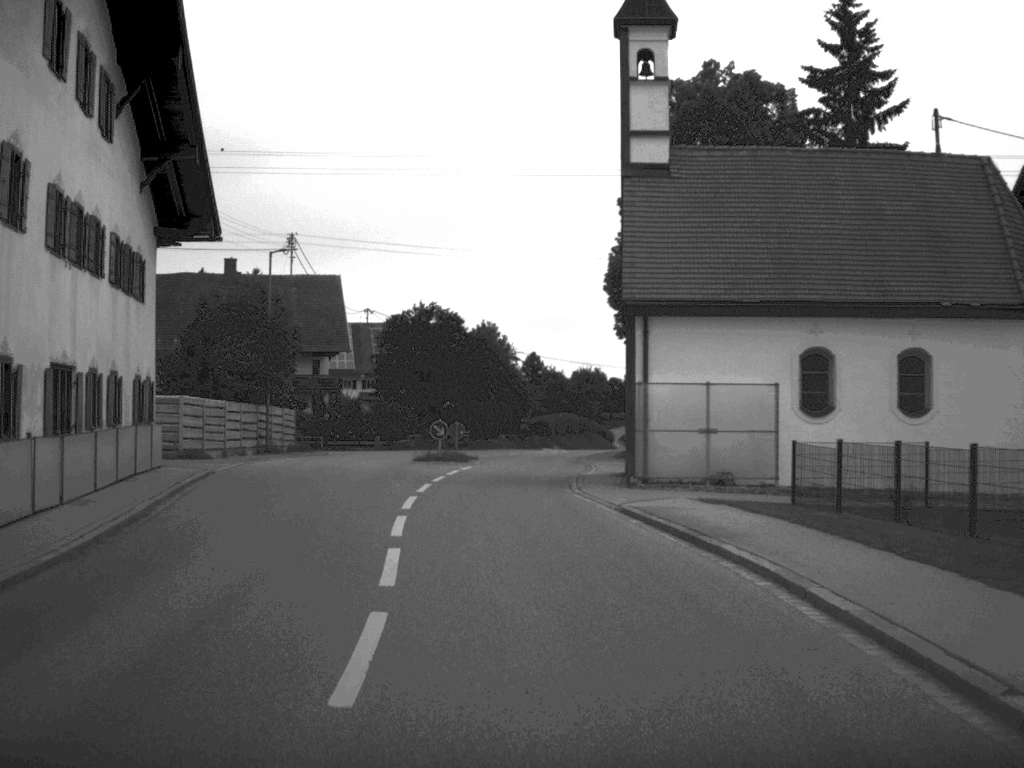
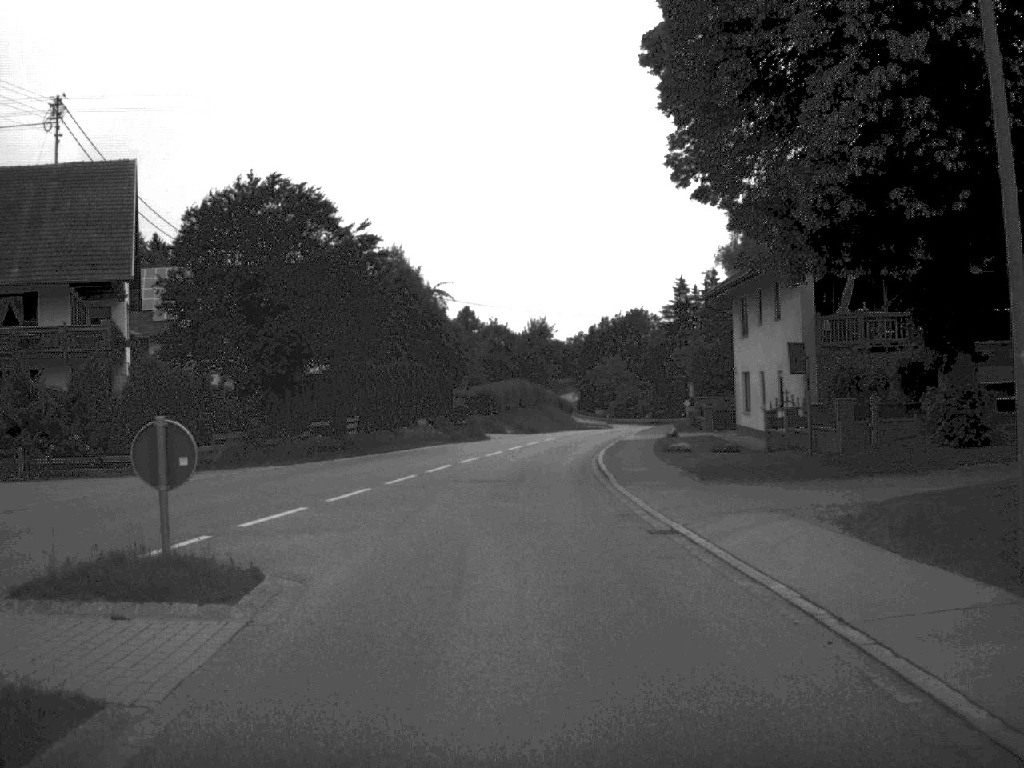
(-0.2, +37.6) m; +3°
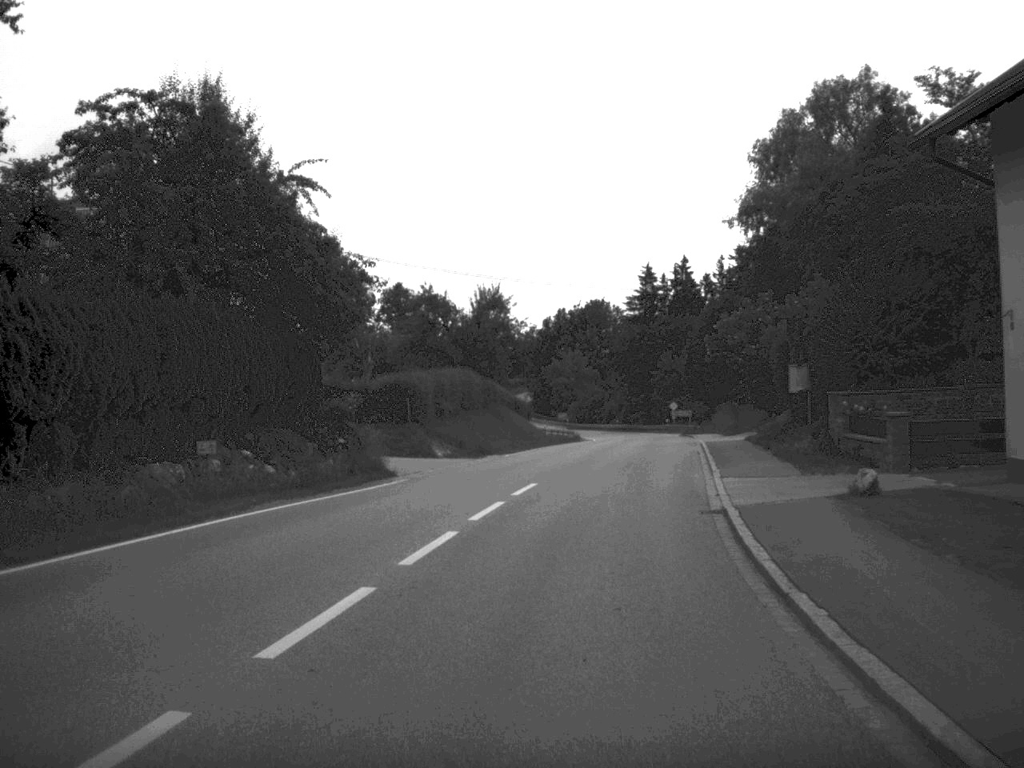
(0.0, +30.6) m; +2°
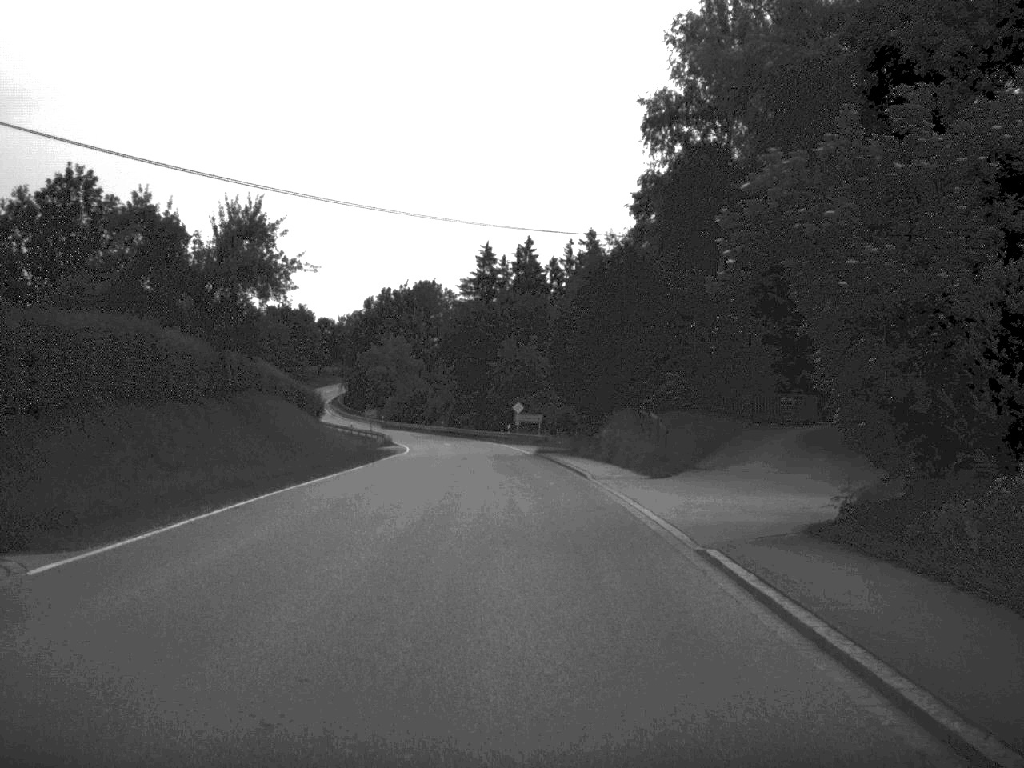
(+2.2, +30.6) m; +7°
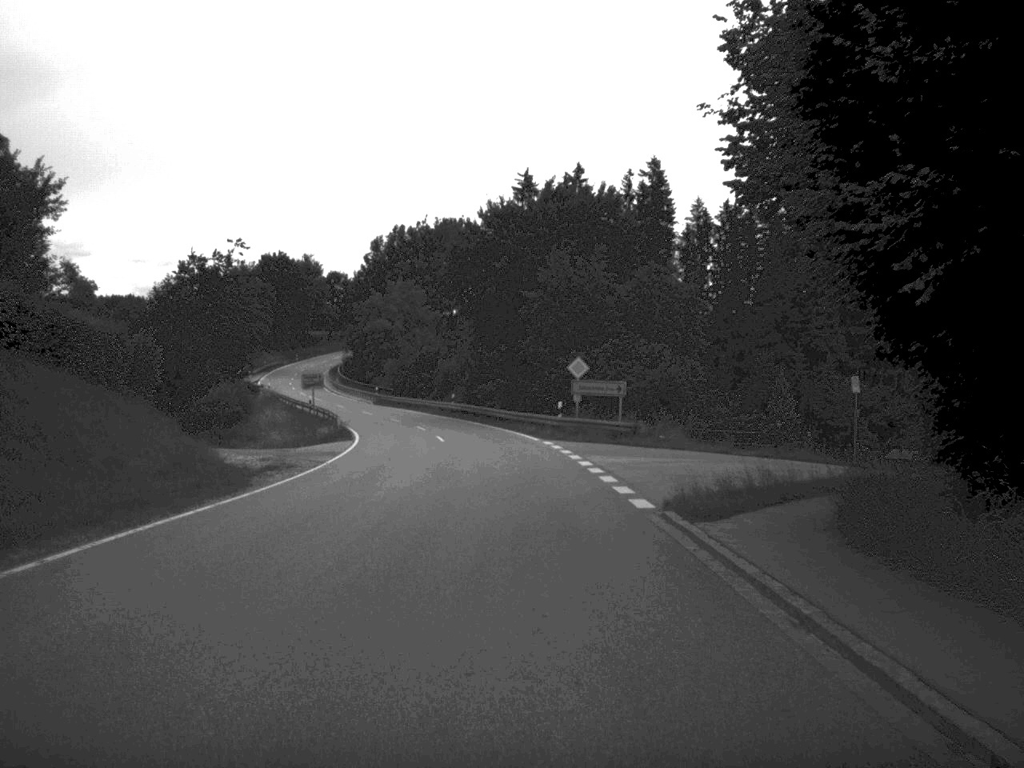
(-0.8, +44.0) m; -2°
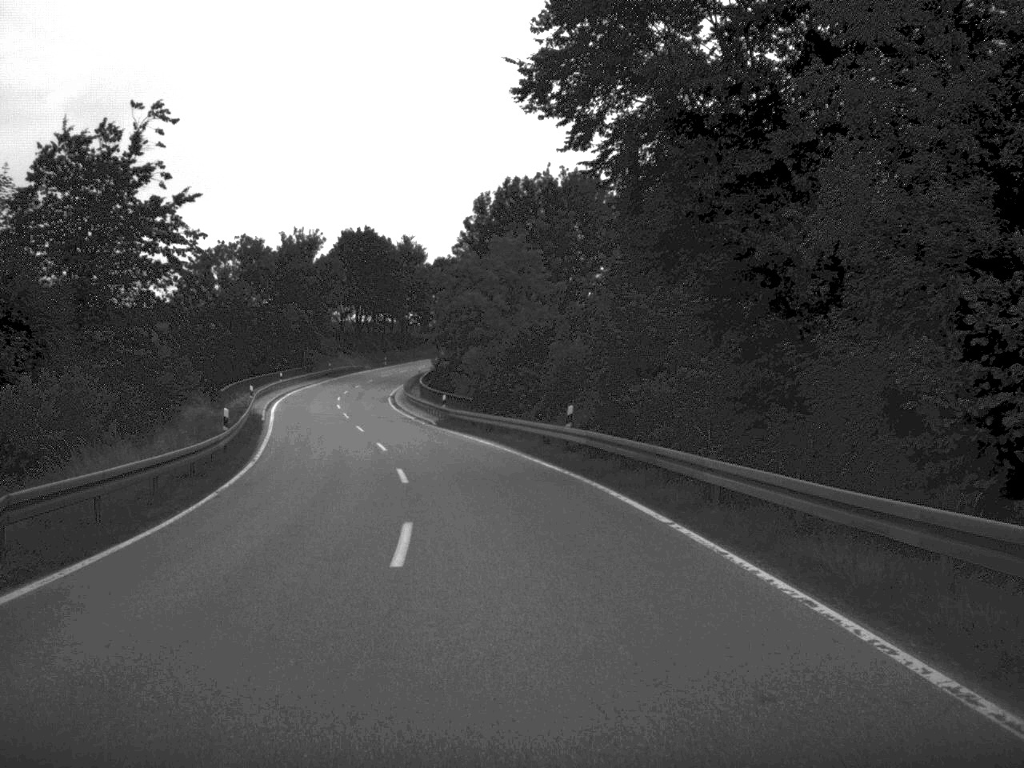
(-1.9, +45.3) m; -7°
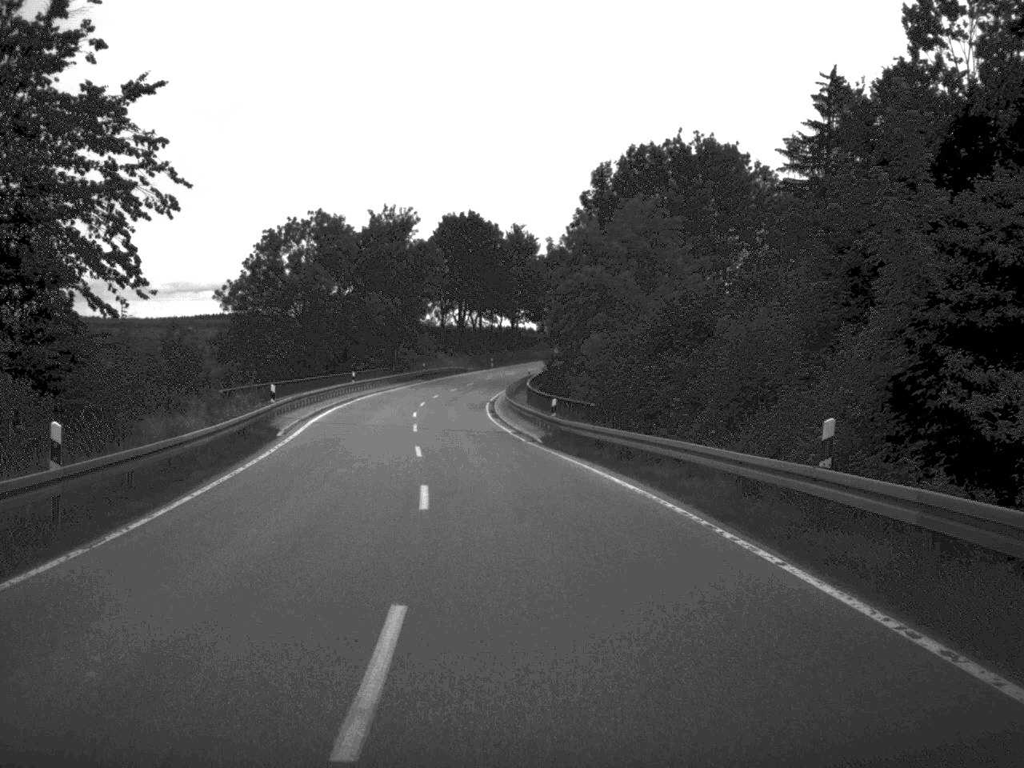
(-0.8, +18.1) m; -5°
